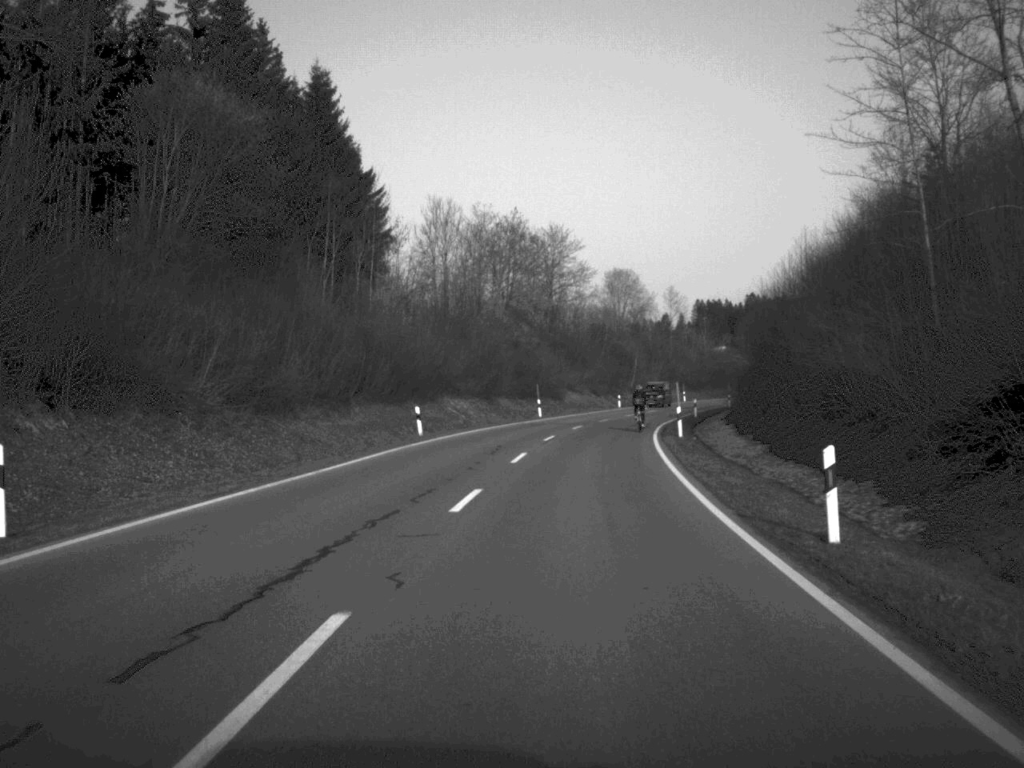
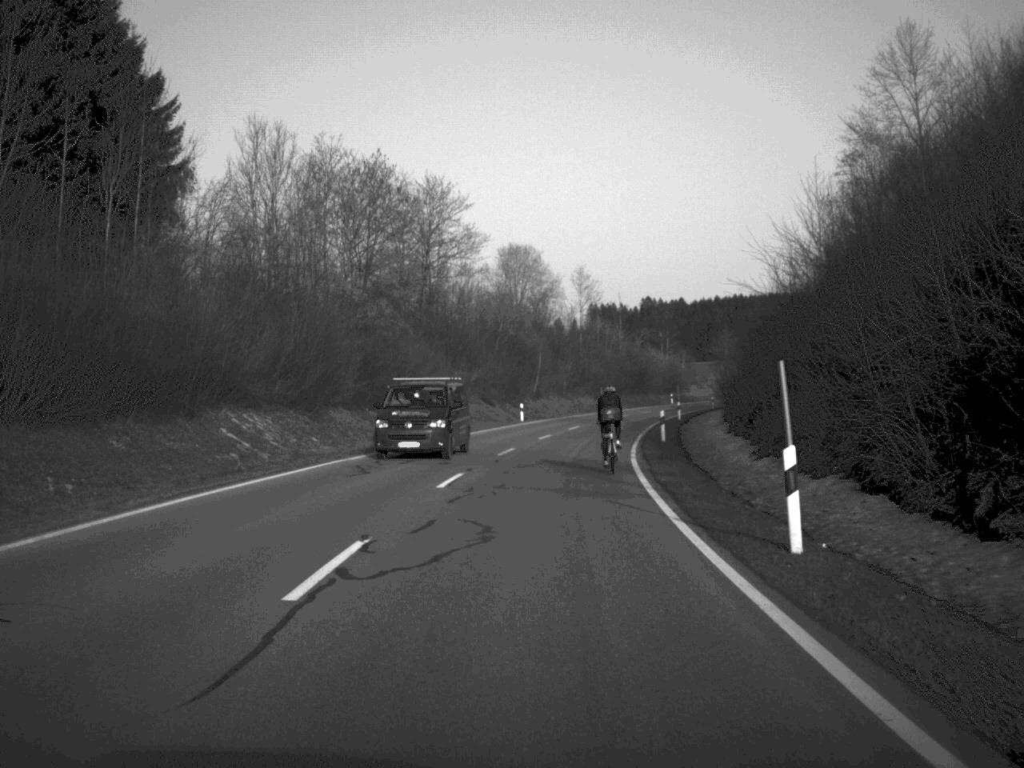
(+1.4, +30.7) m; +5°
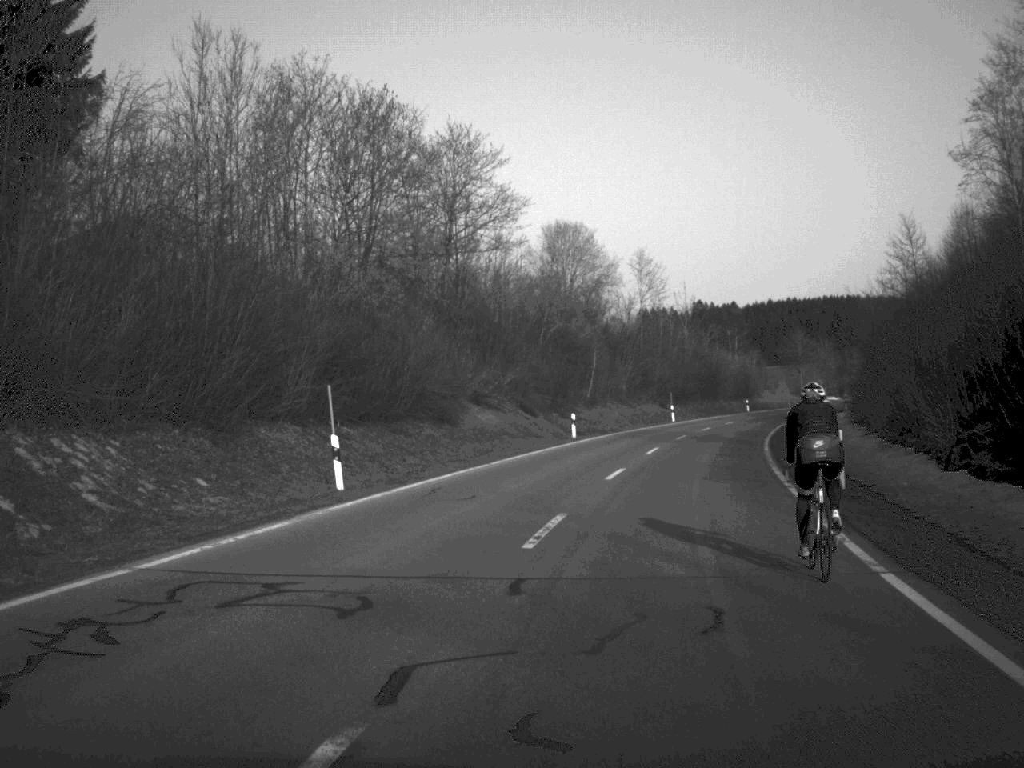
(-0.2, +19.6) m; -2°
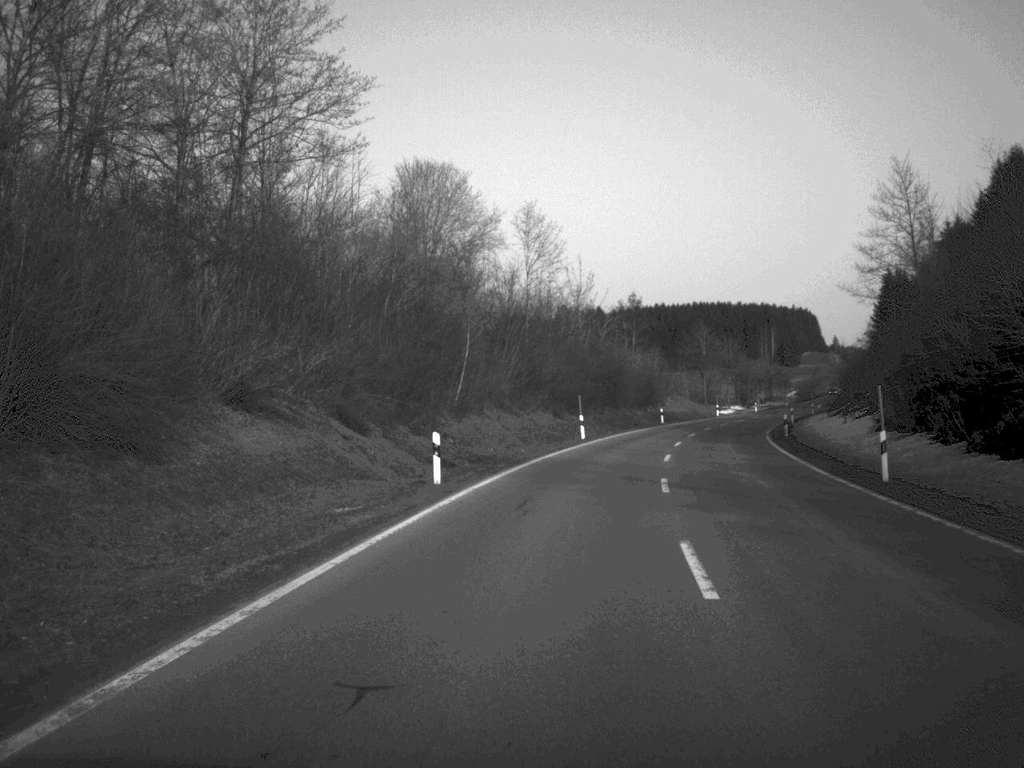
(+1.0, +27.6) m; +7°
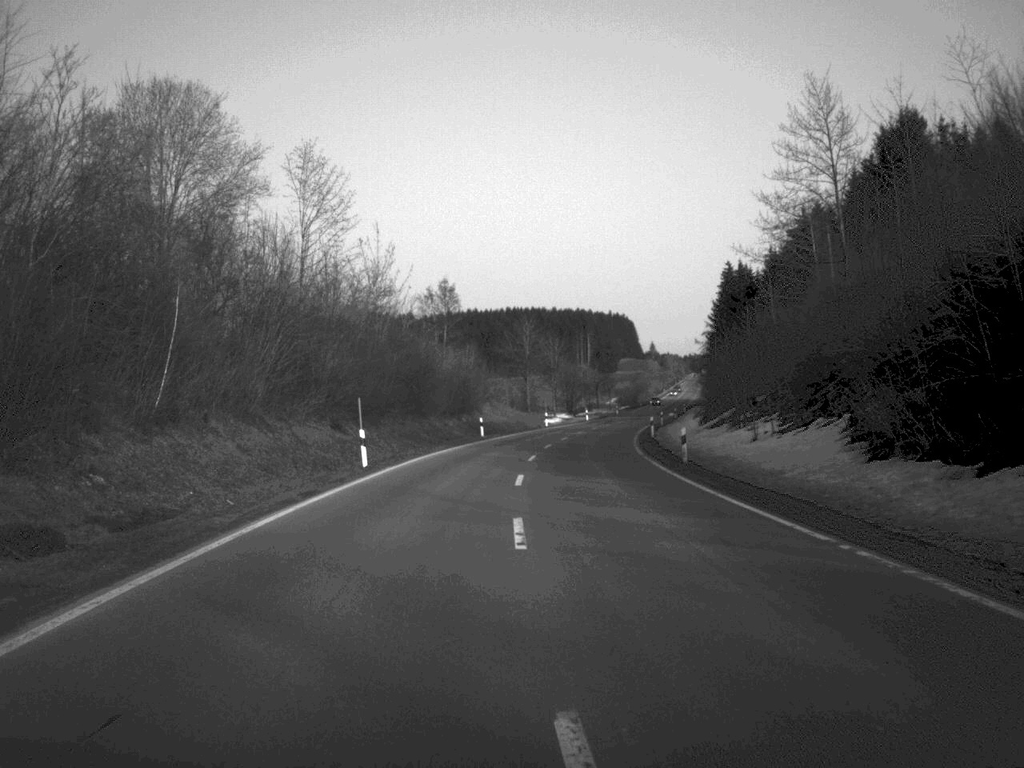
(+1.6, +20.1) m; +8°
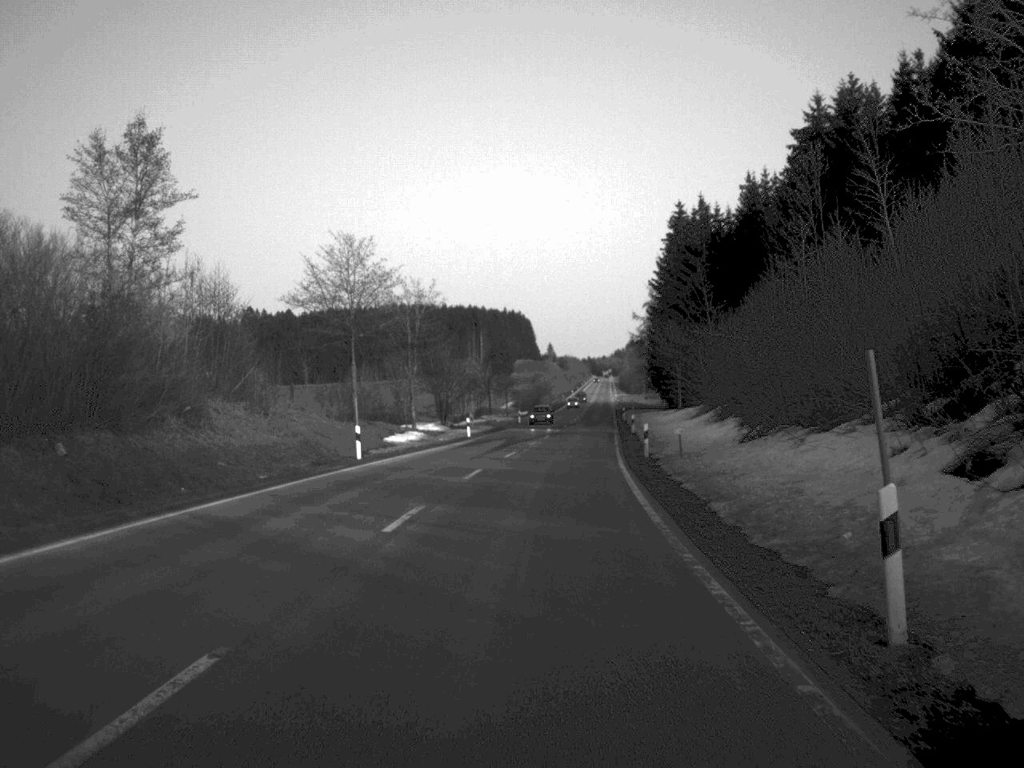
(+3.1, +57.9) m; +5°
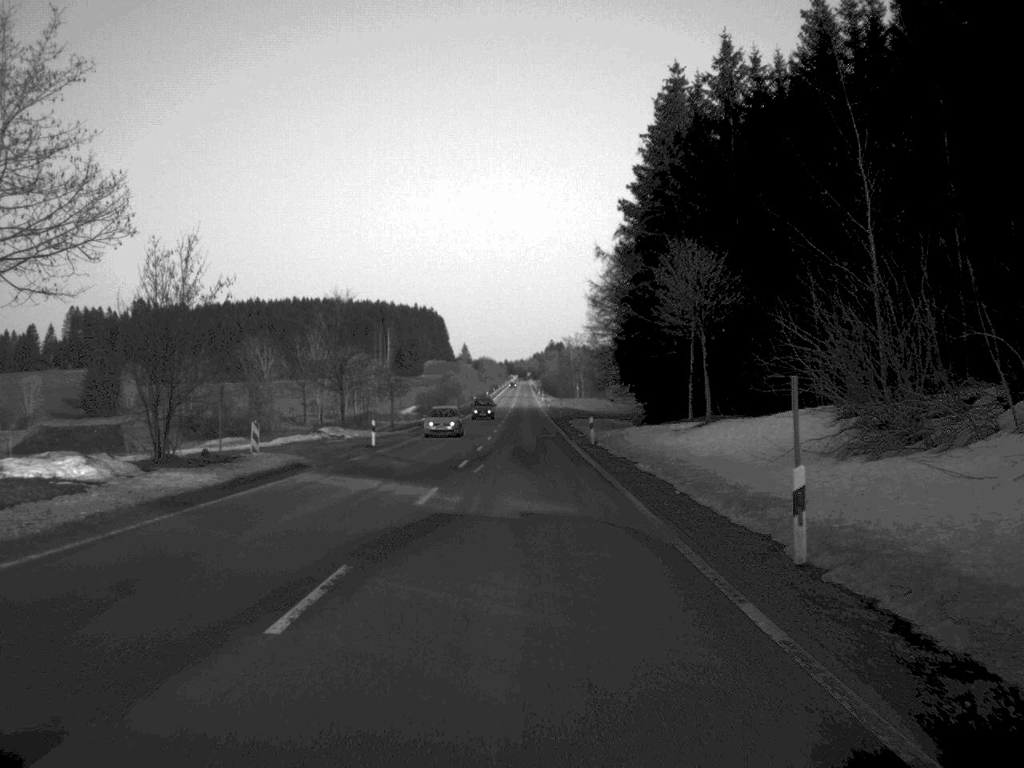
(+2.1, +54.9) m; +4°
